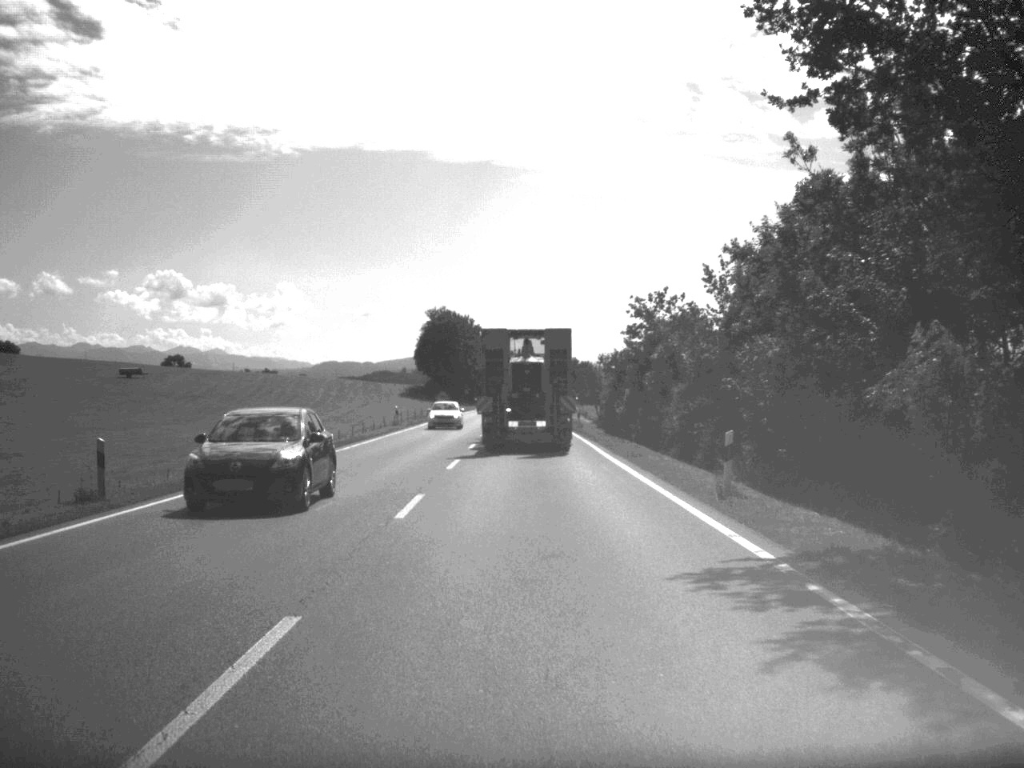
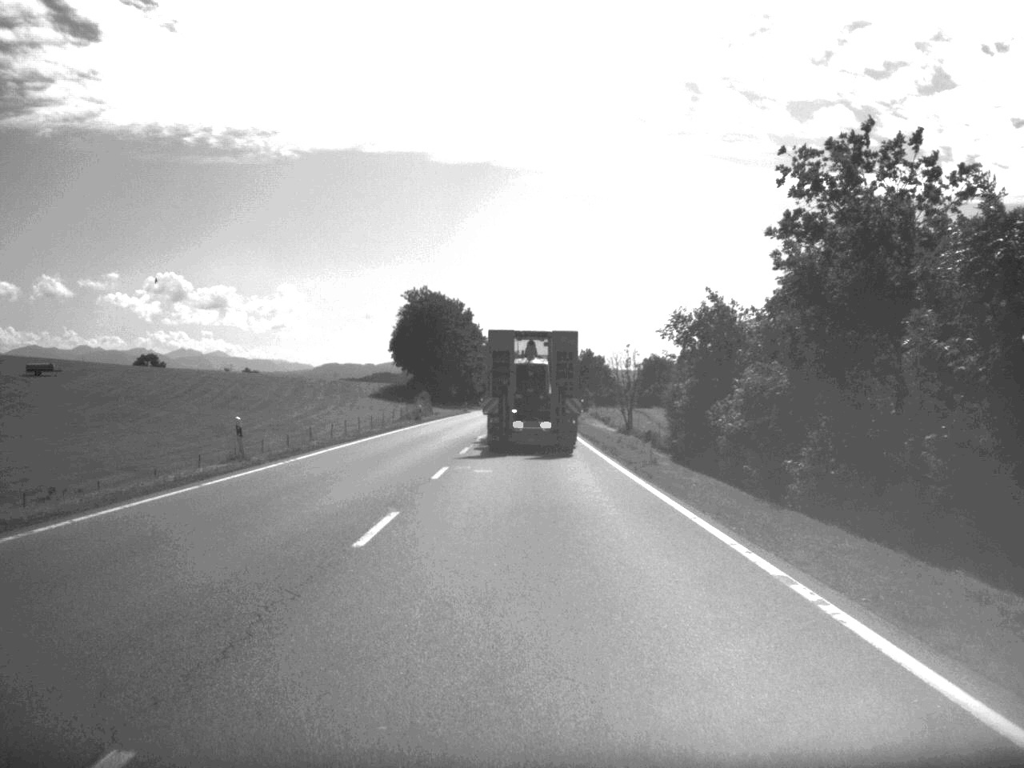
(0.0, +38.7) m; 0°
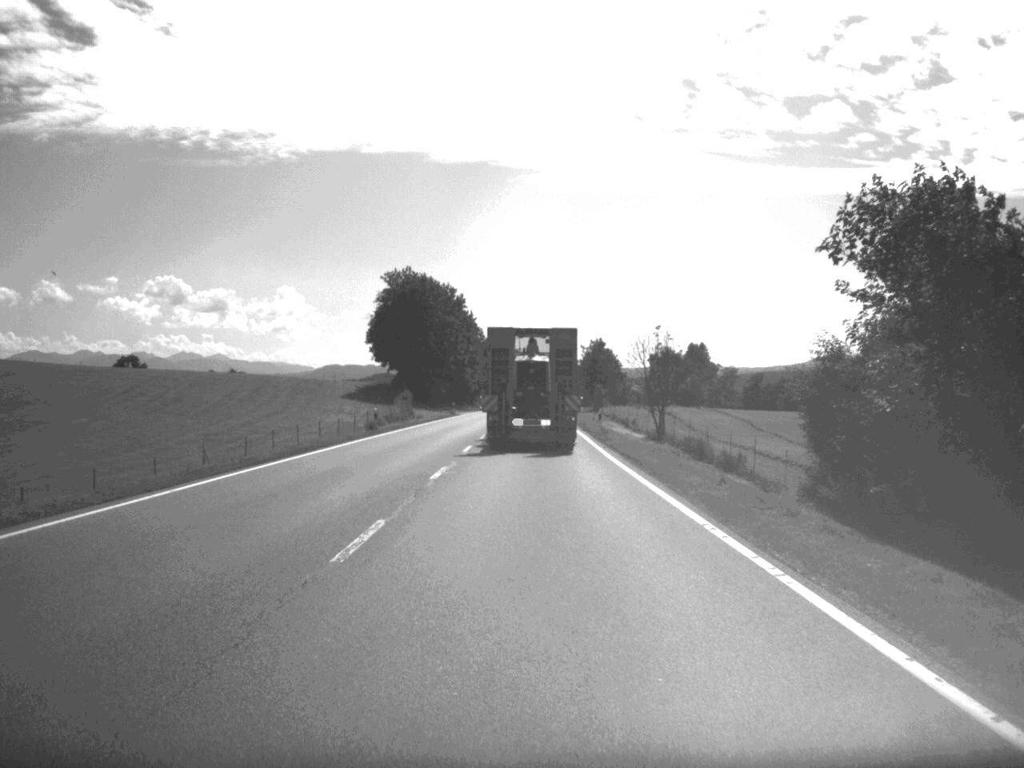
(0.0, +24.5) m; 0°
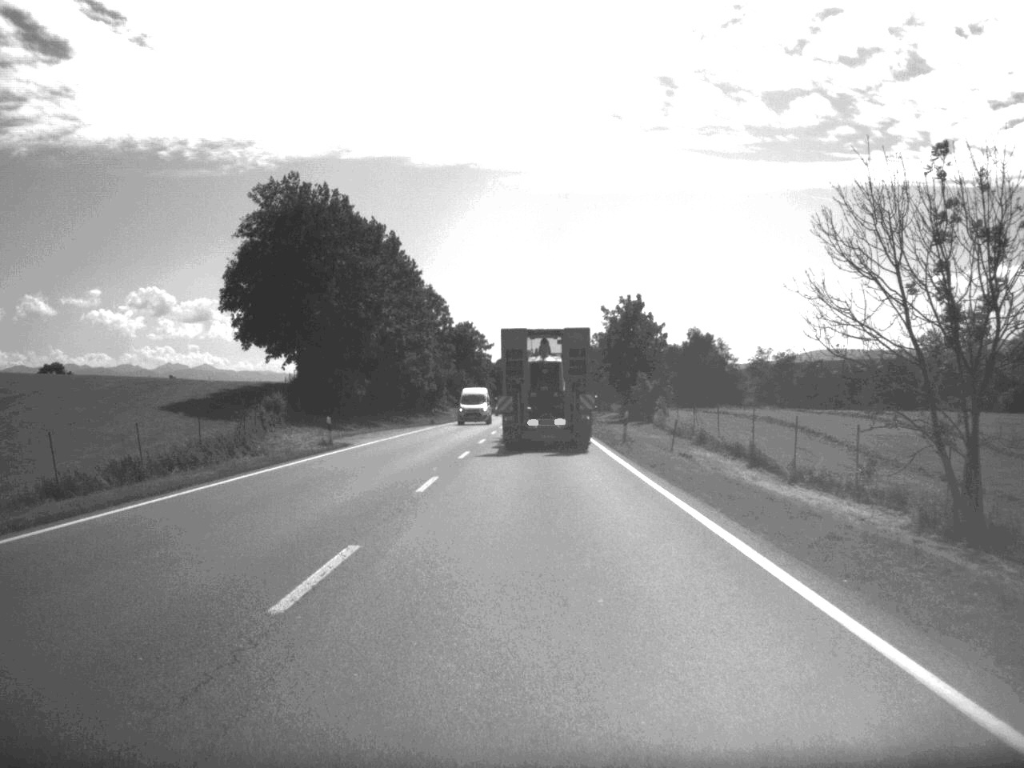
(+0.2, +61.9) m; 0°
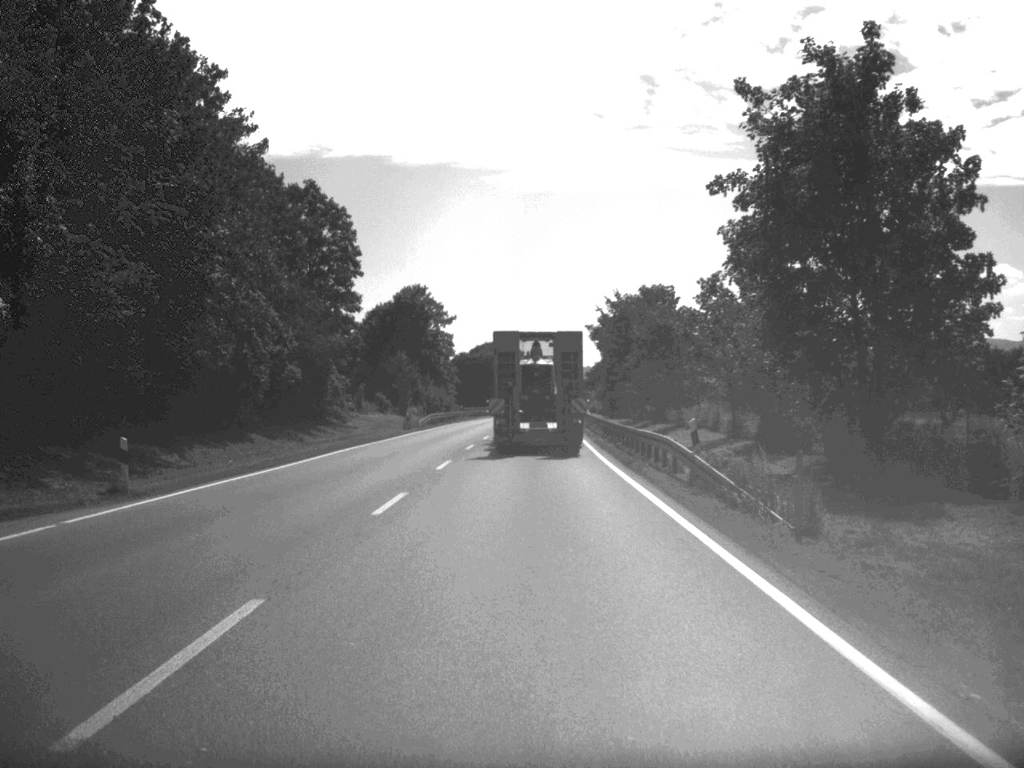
(+0.5, +62.6) m; 0°
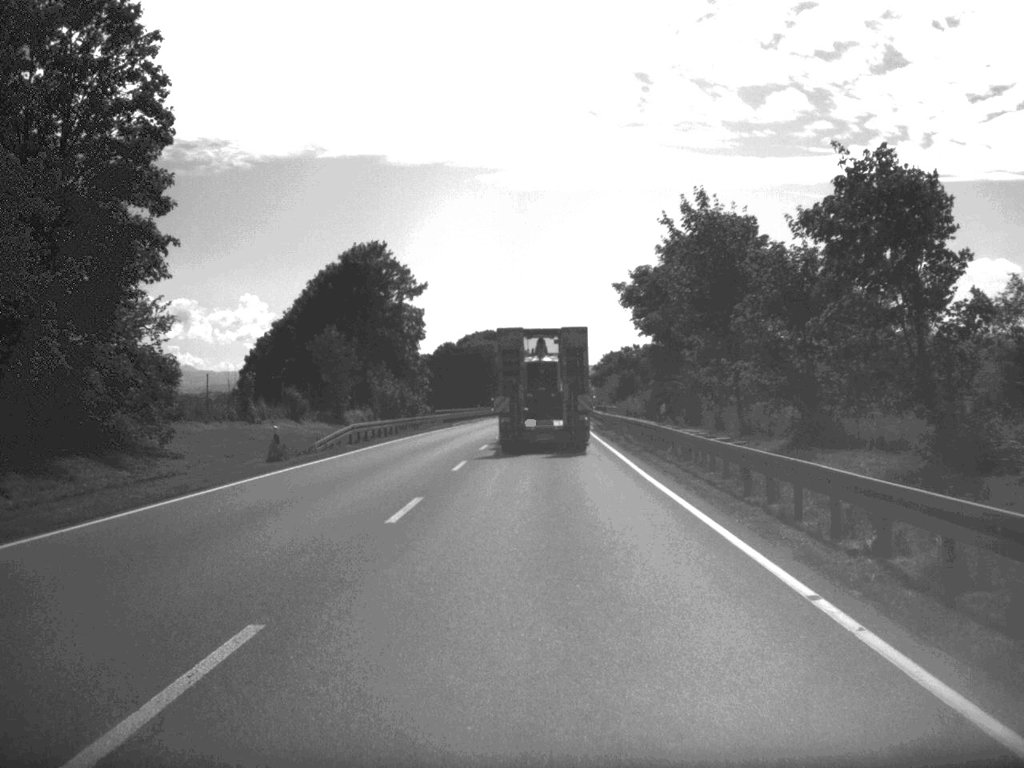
(-0.1, +36.4) m; 0°
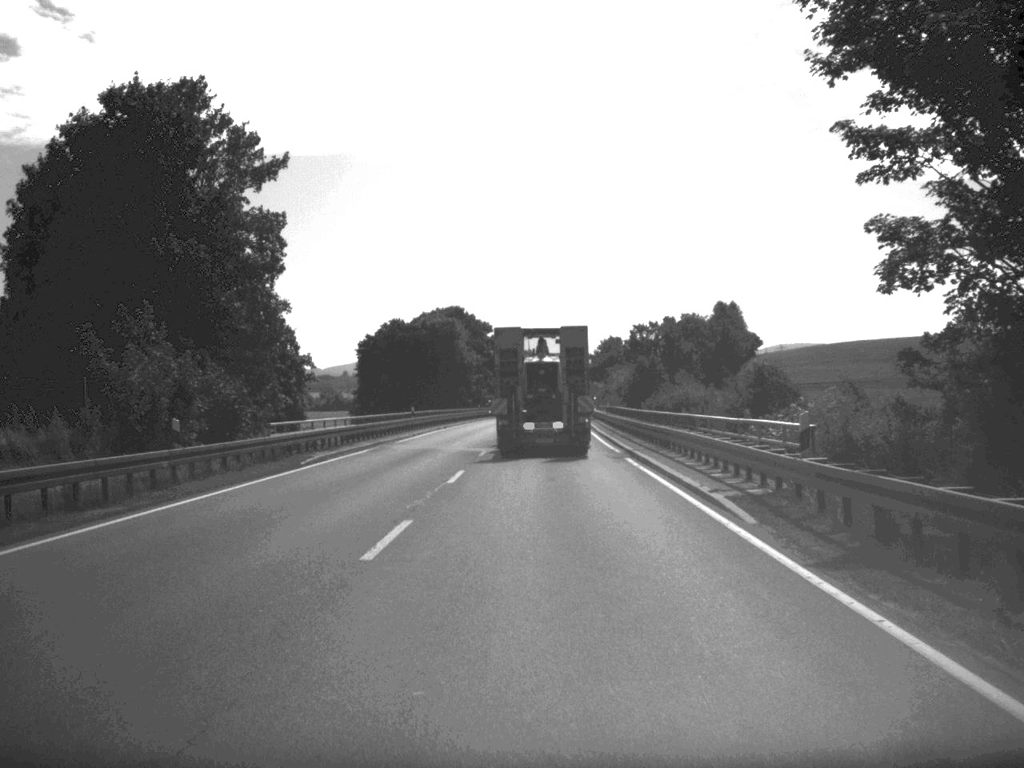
(+0.3, +50.7) m; +1°
